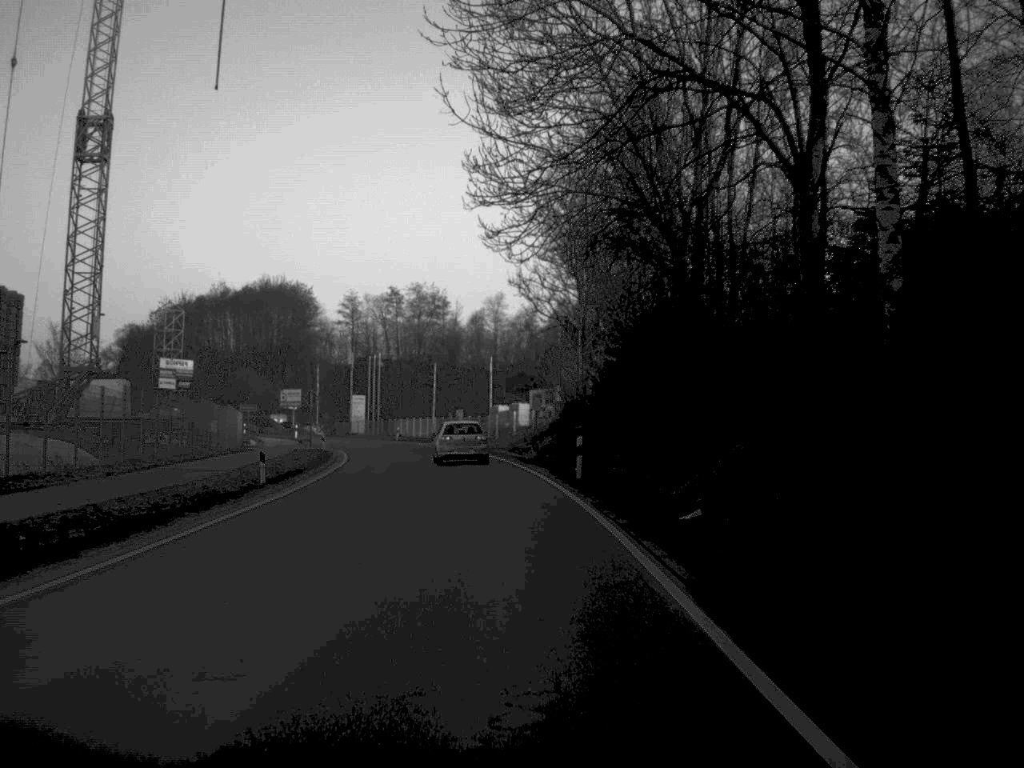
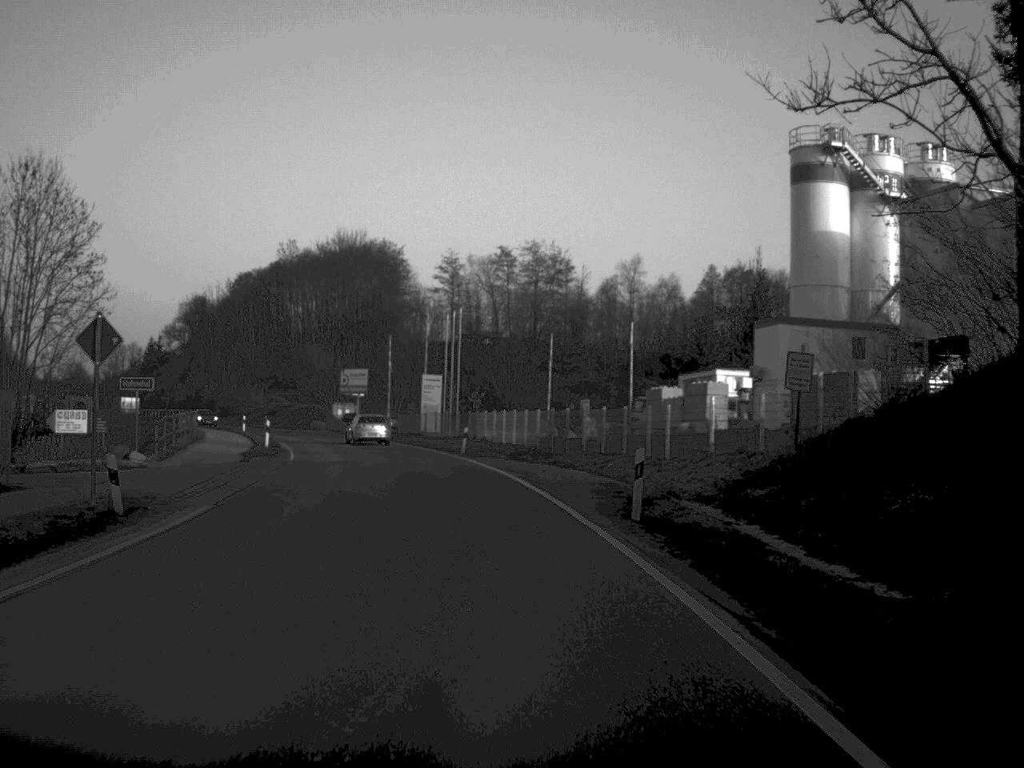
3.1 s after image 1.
(-2.0, +44.7) m; -6°
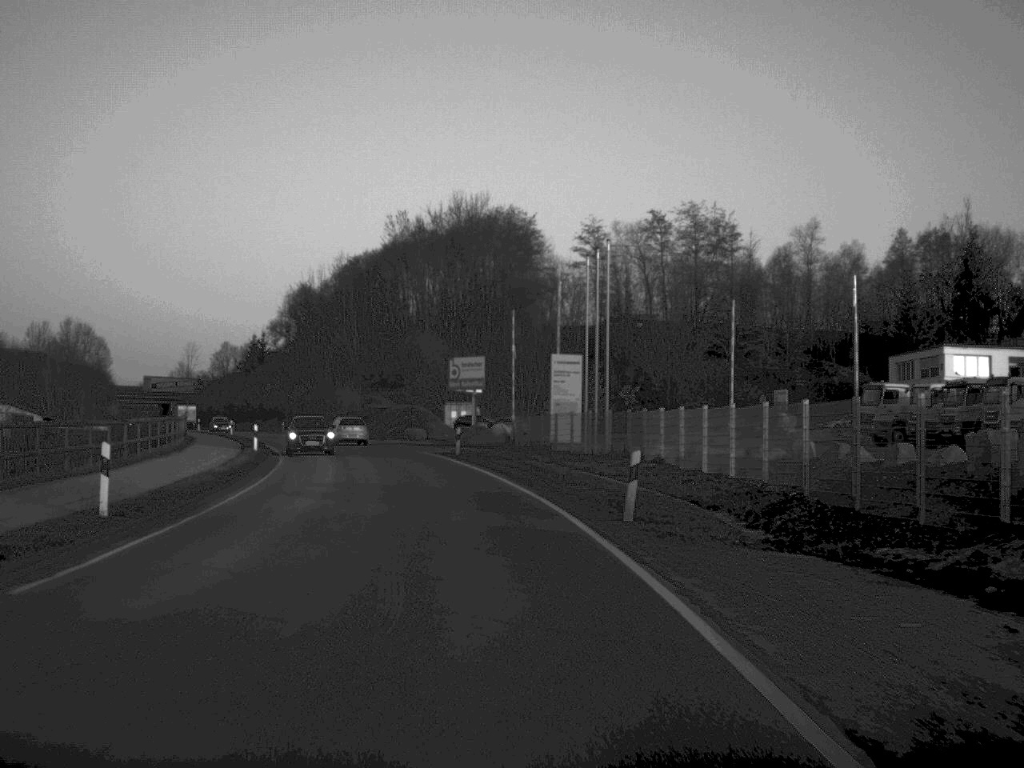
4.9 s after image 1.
(-1.6, +30.3) m; -7°
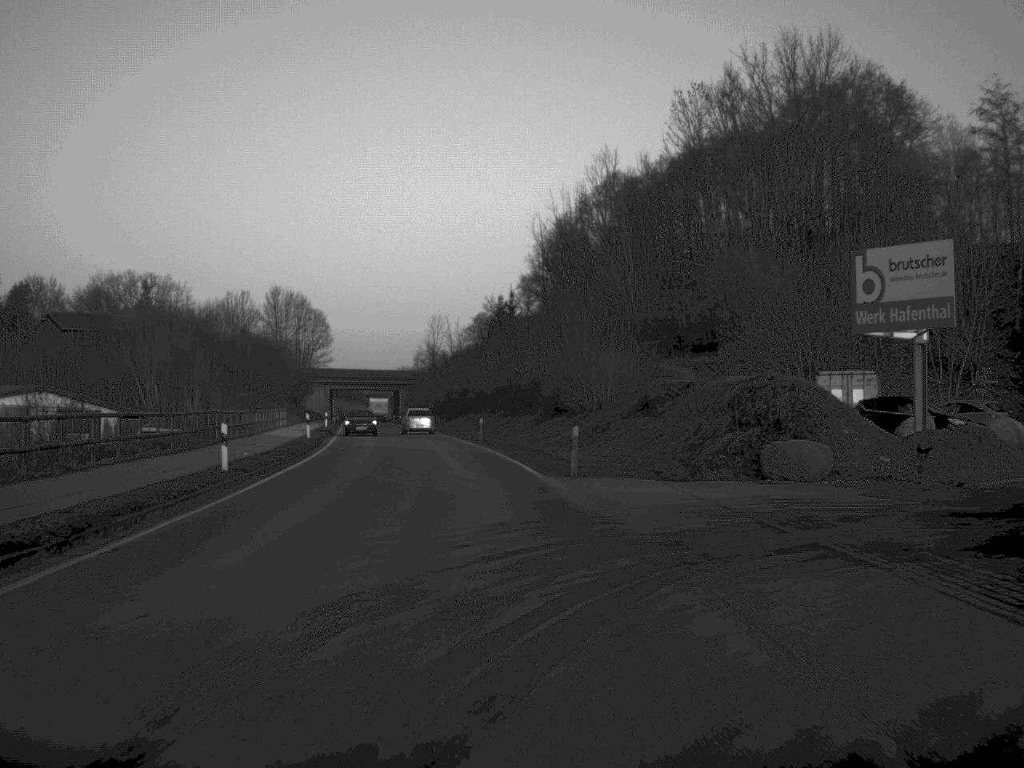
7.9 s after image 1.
(-6.4, +55.7) m; -13°
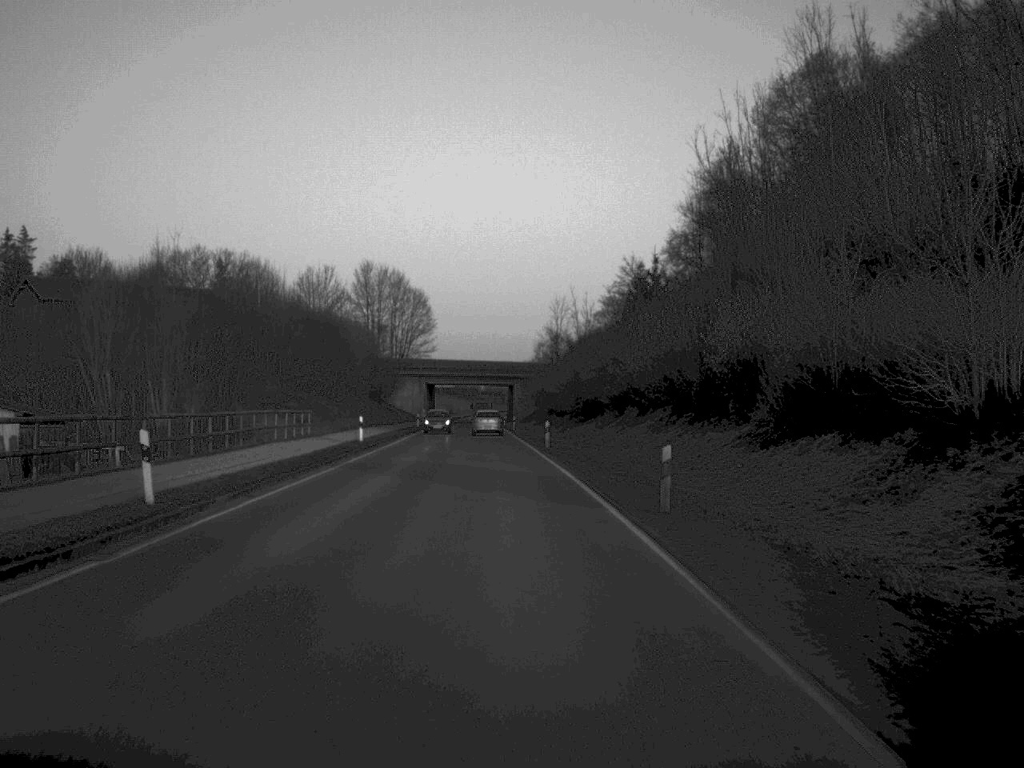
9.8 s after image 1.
(-2.0, +36.7) m; -6°
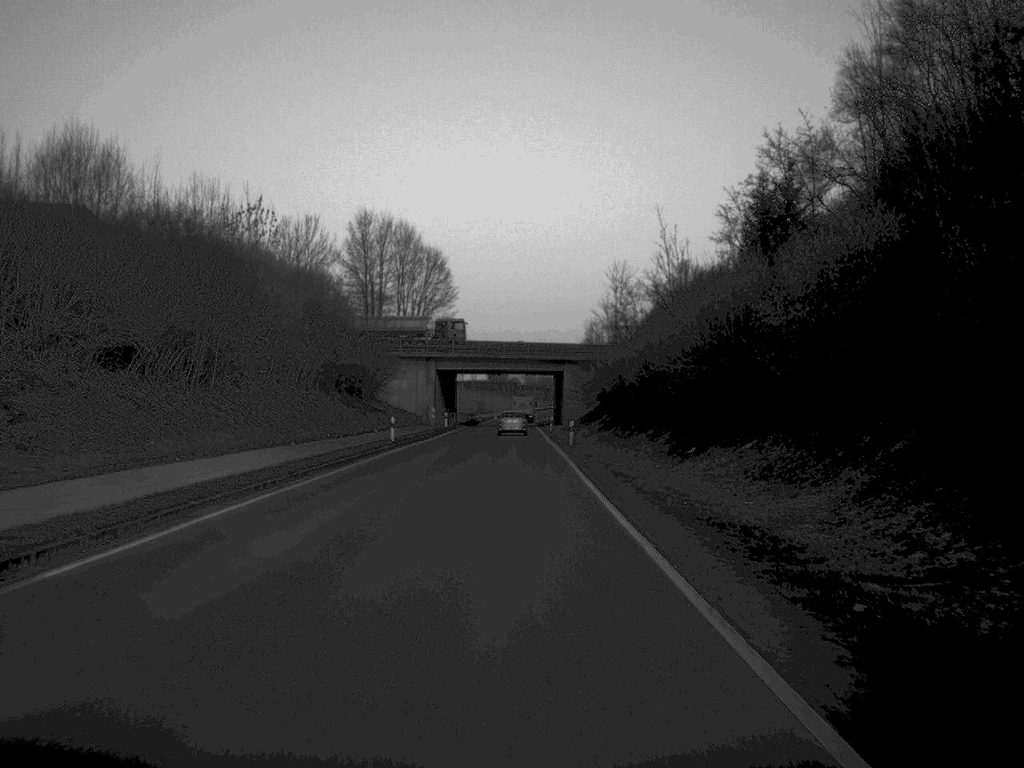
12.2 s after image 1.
(-1.0, +46.8) m; -2°
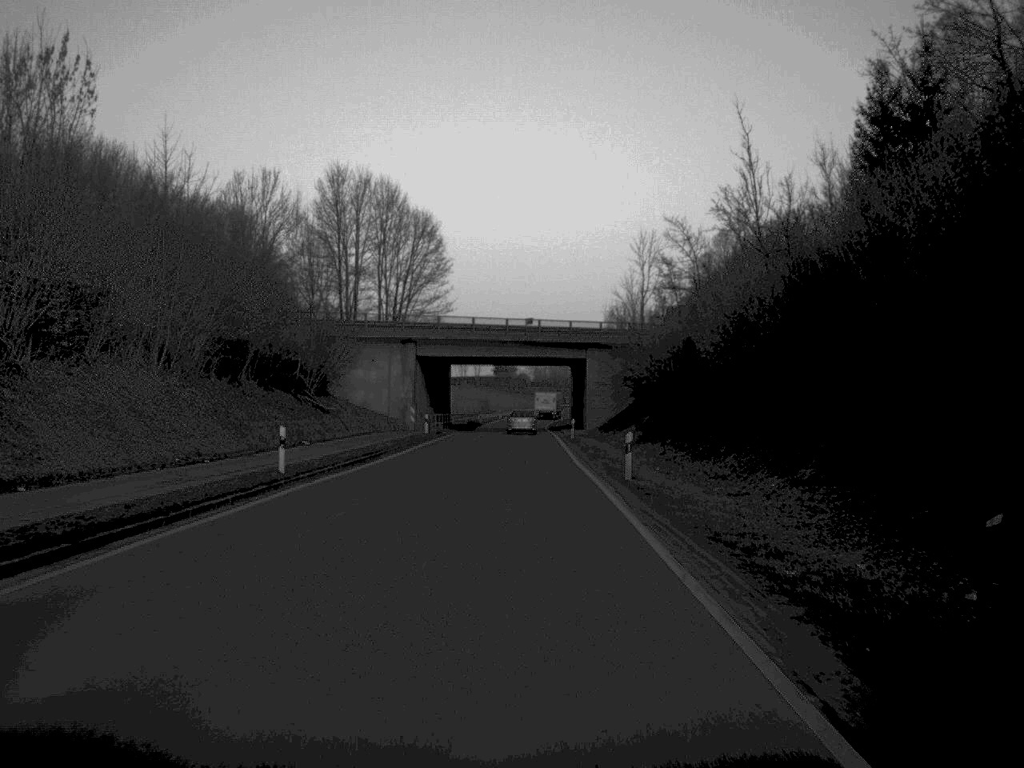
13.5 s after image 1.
(-0.1, +26.3) m; 0°
